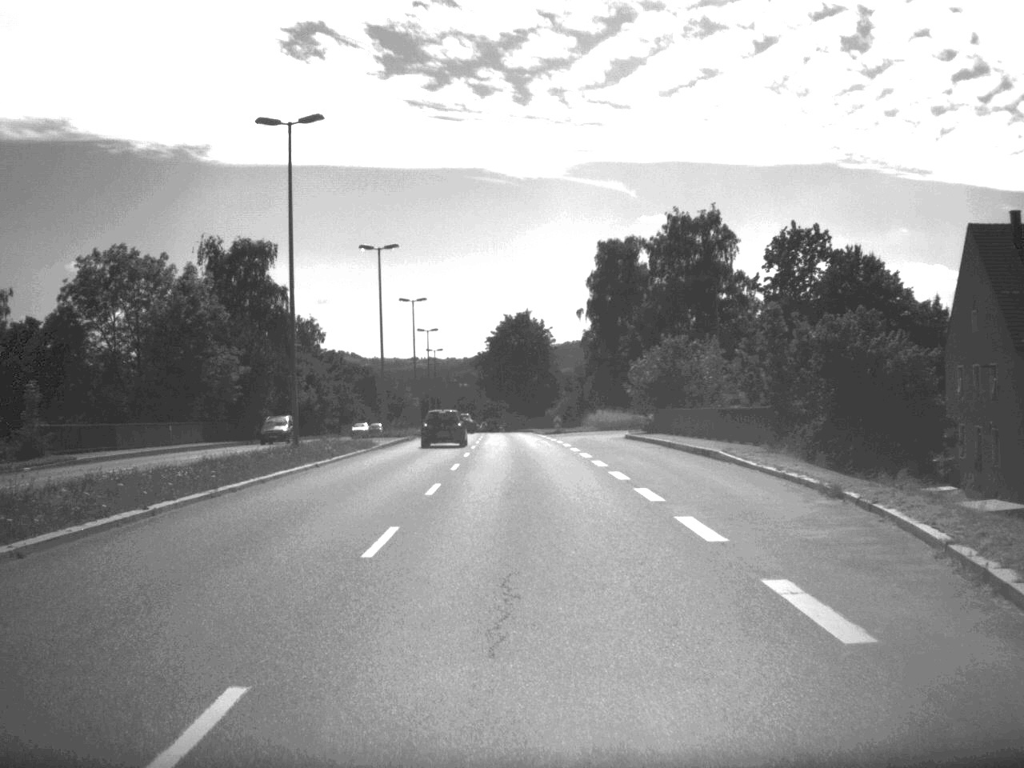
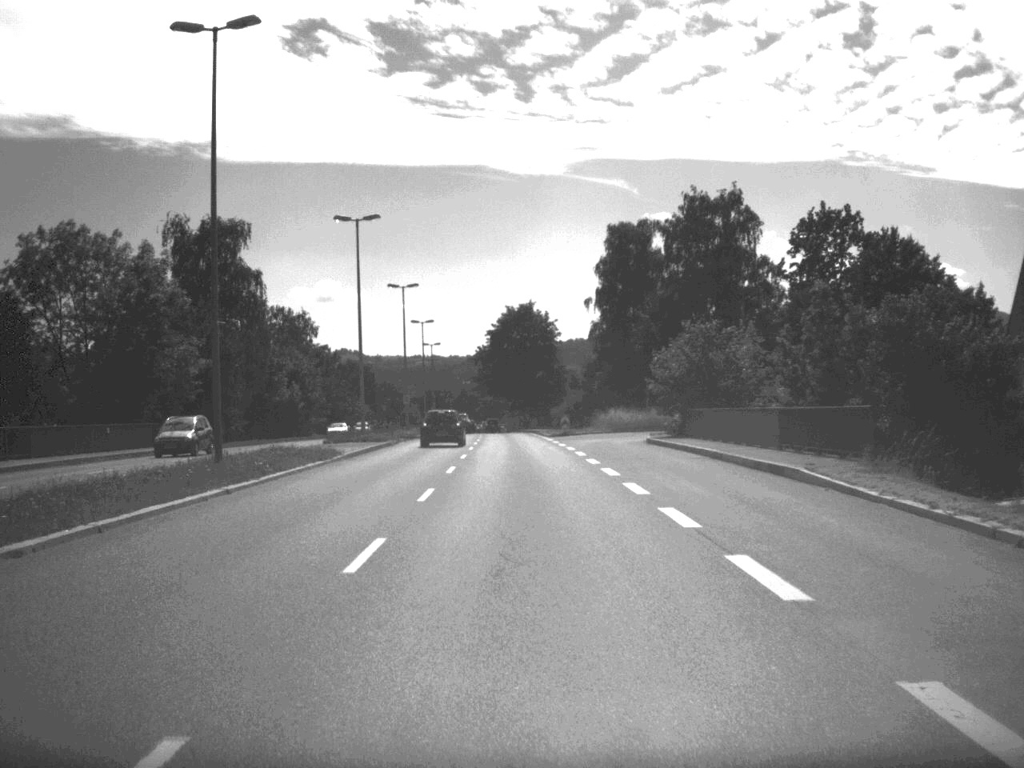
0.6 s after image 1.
(0.0, +10.0) m; 0°
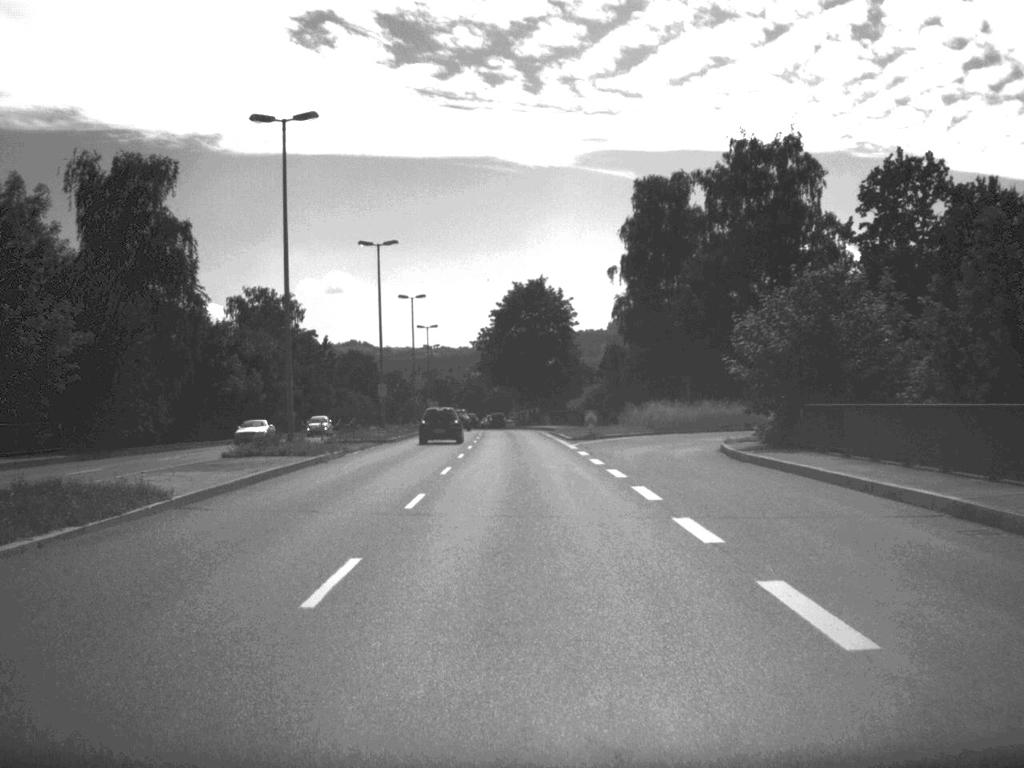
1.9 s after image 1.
(-0.1, +19.6) m; -1°
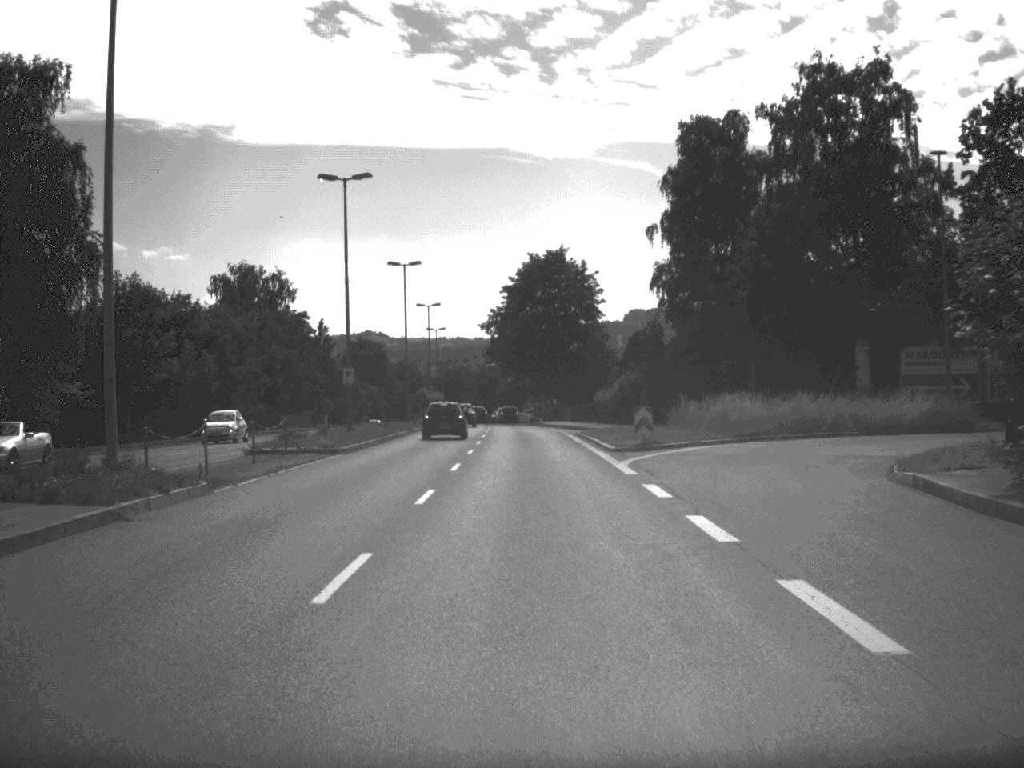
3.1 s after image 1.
(-0.1, +17.8) m; -1°
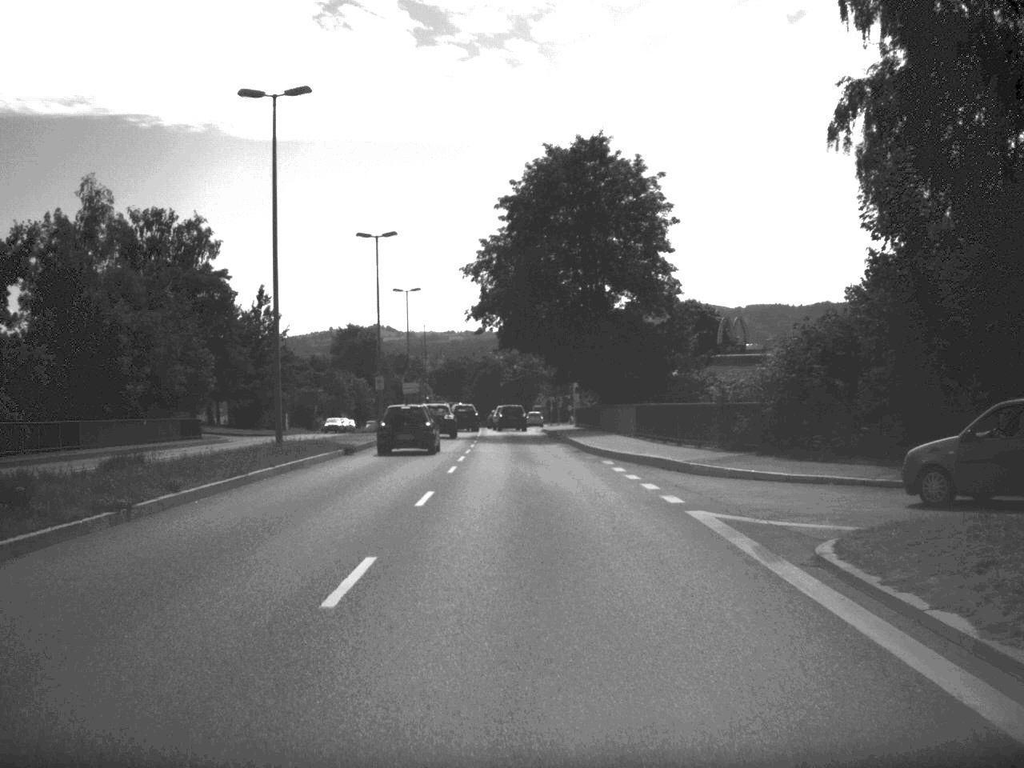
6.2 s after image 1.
(-0.3, +44.0) m; -1°
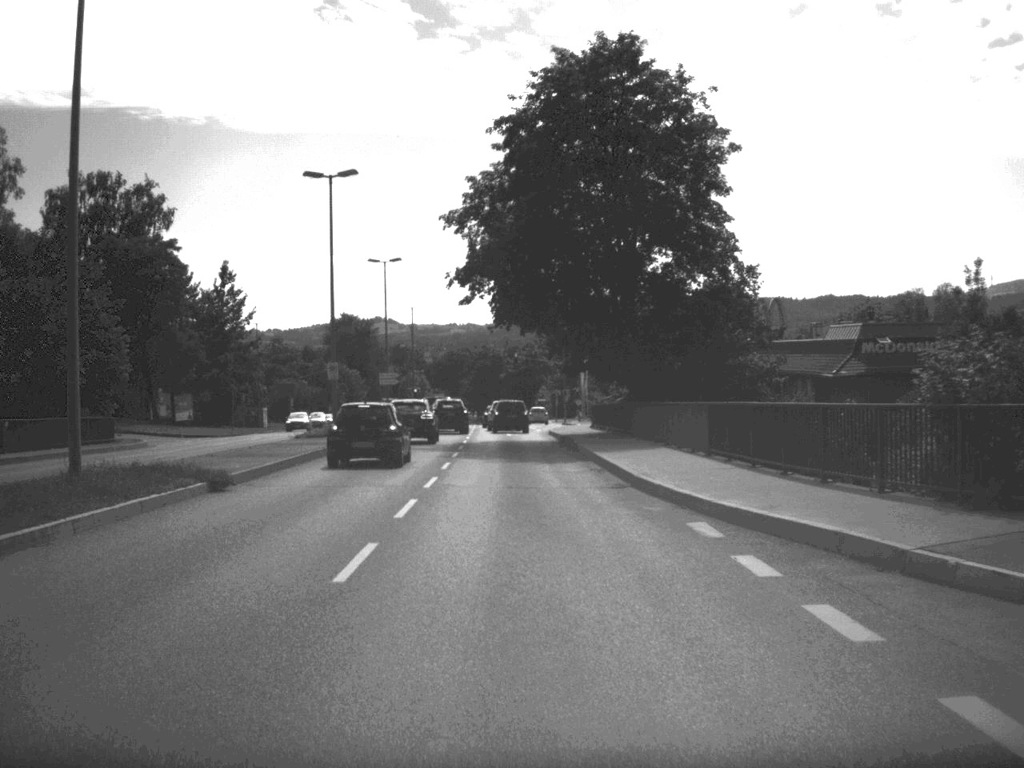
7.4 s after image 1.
(0.0, +16.3) m; 0°
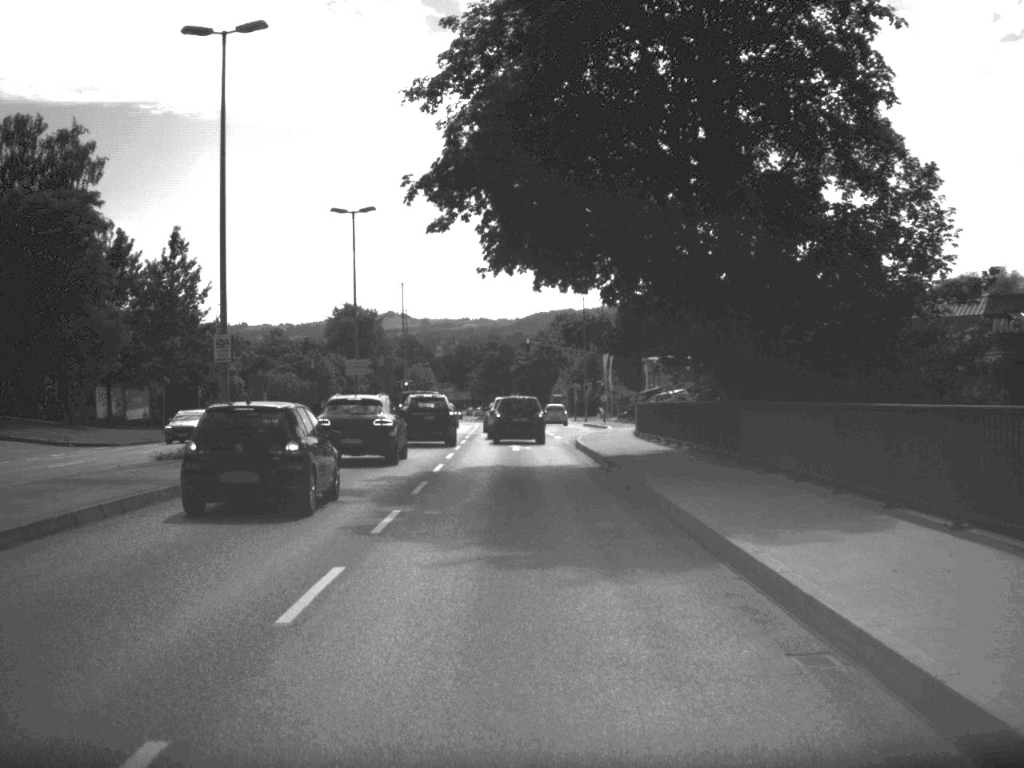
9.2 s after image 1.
(-0.1, +19.3) m; -1°
